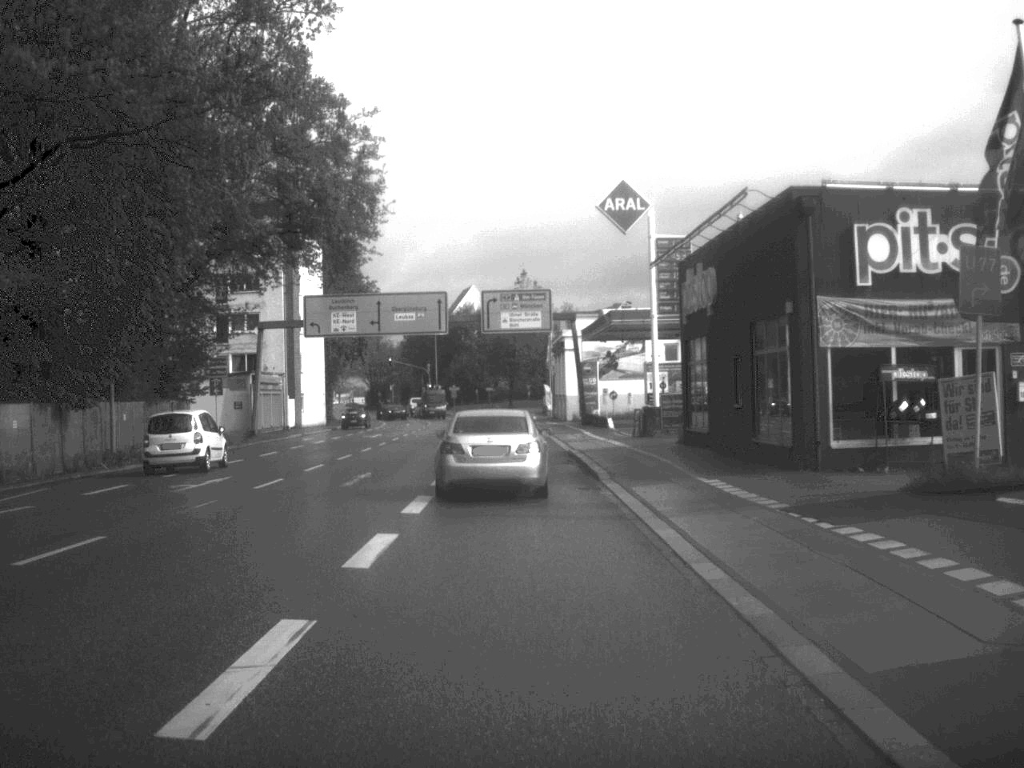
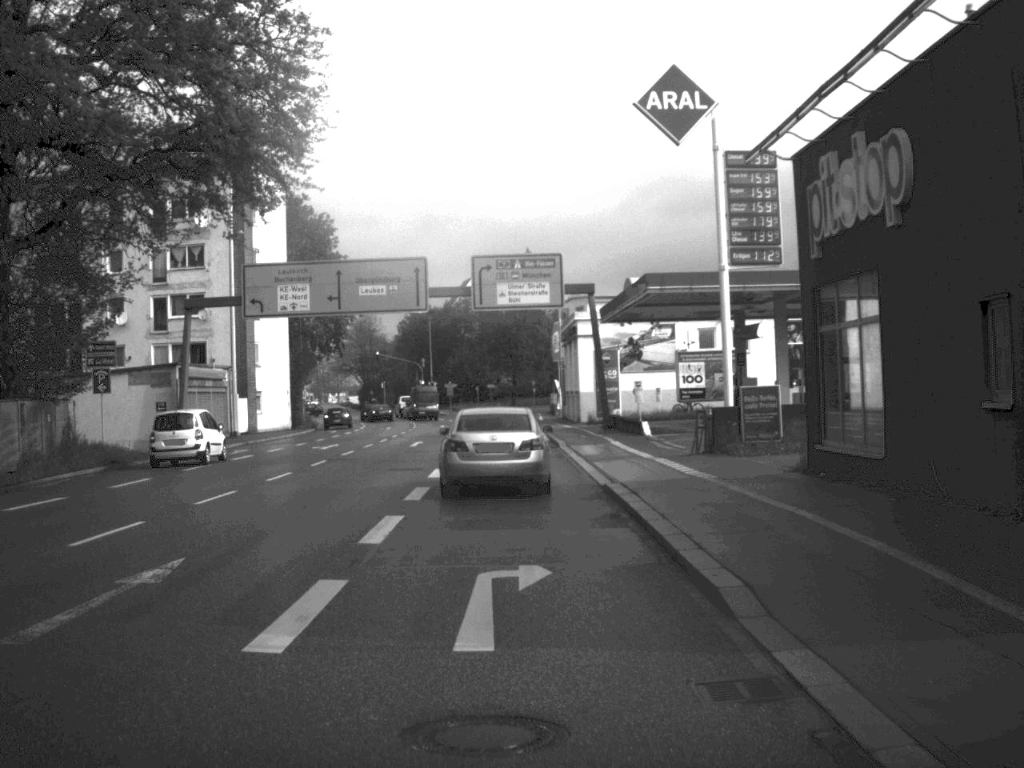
(0.0, +15.7) m; 0°
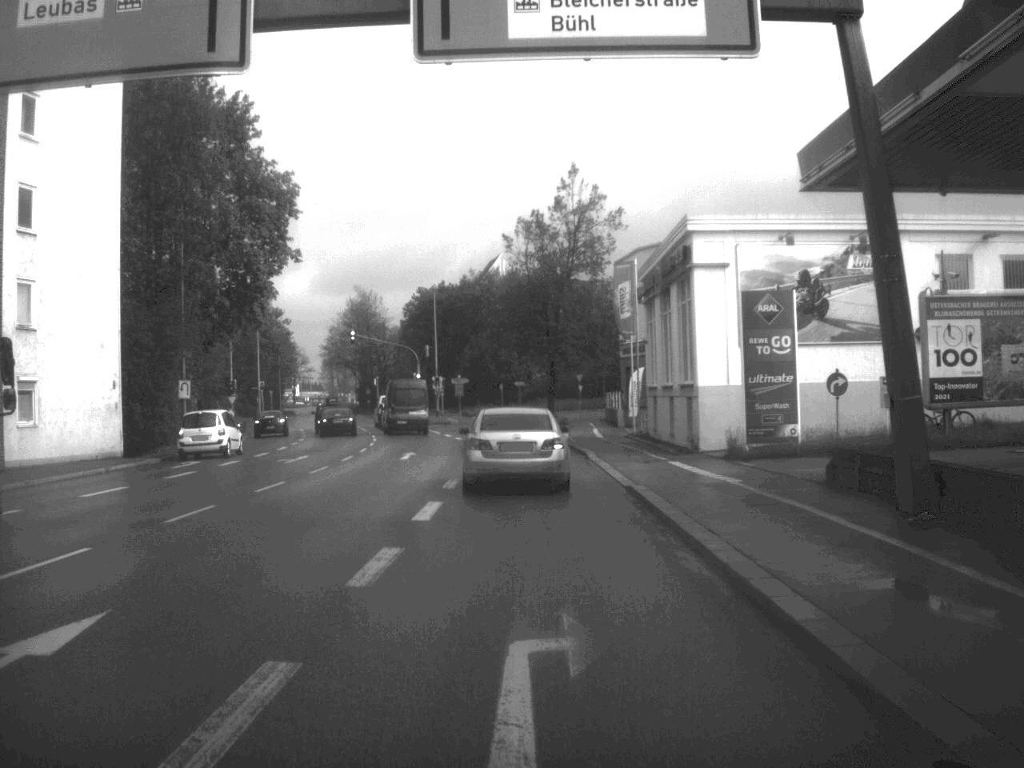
(-0.7, +38.8) m; -2°
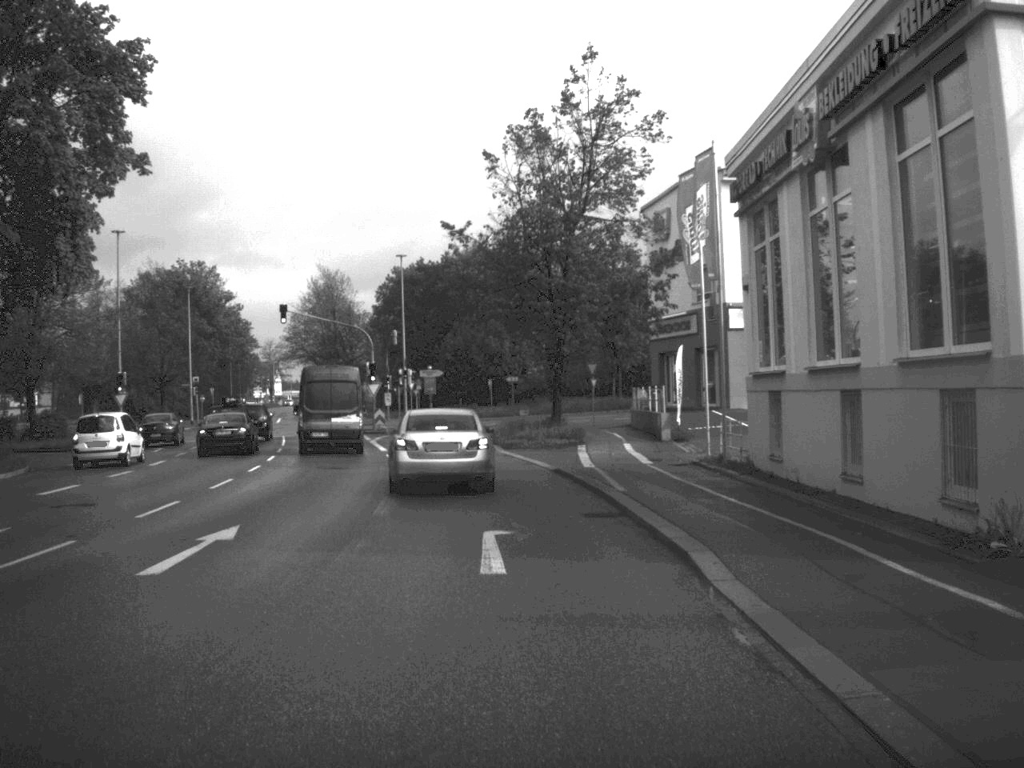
(+0.1, +22.9) m; 0°
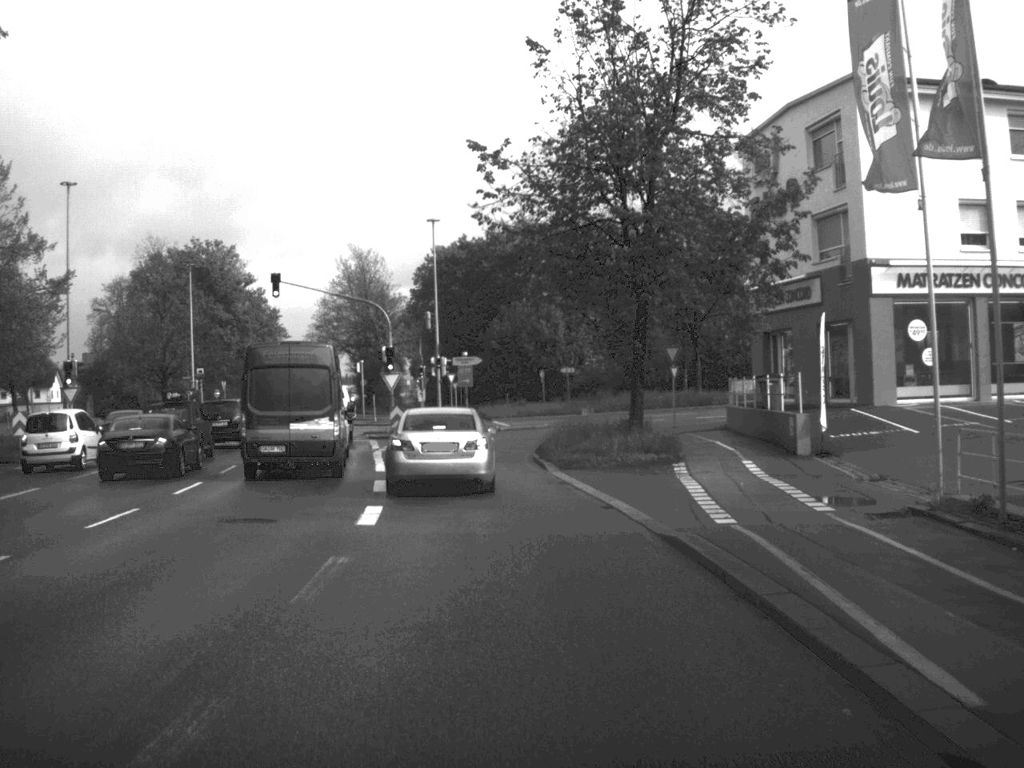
(-0.3, +13.9) m; -3°
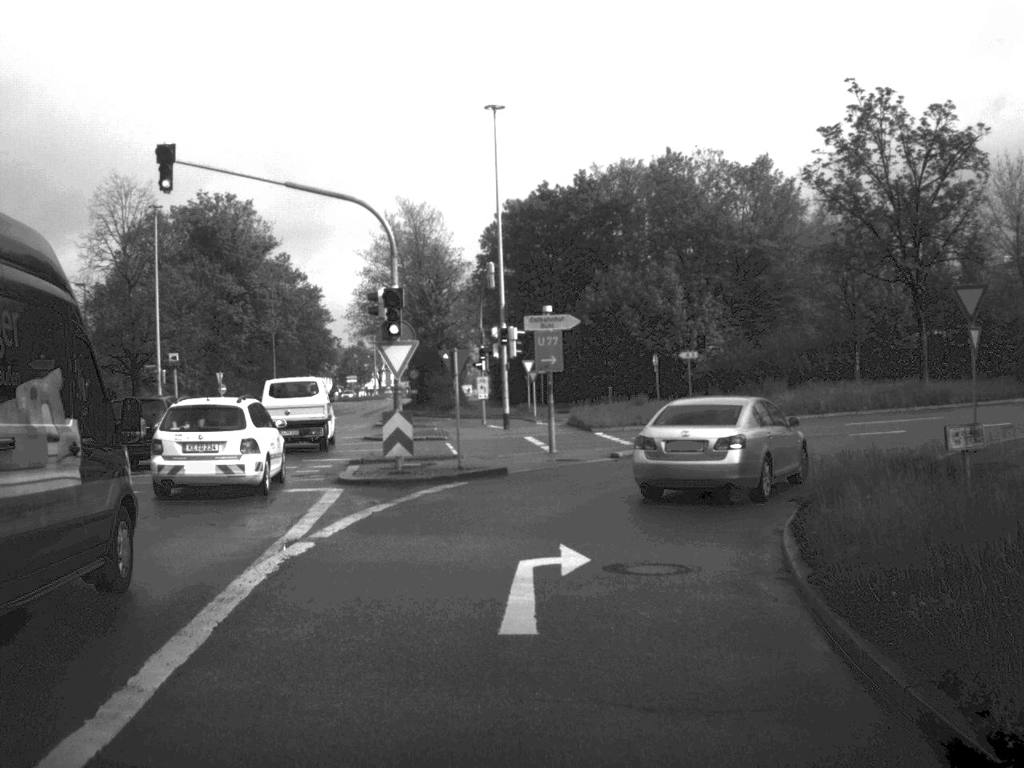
(-1.1, +25.2) m; -4°
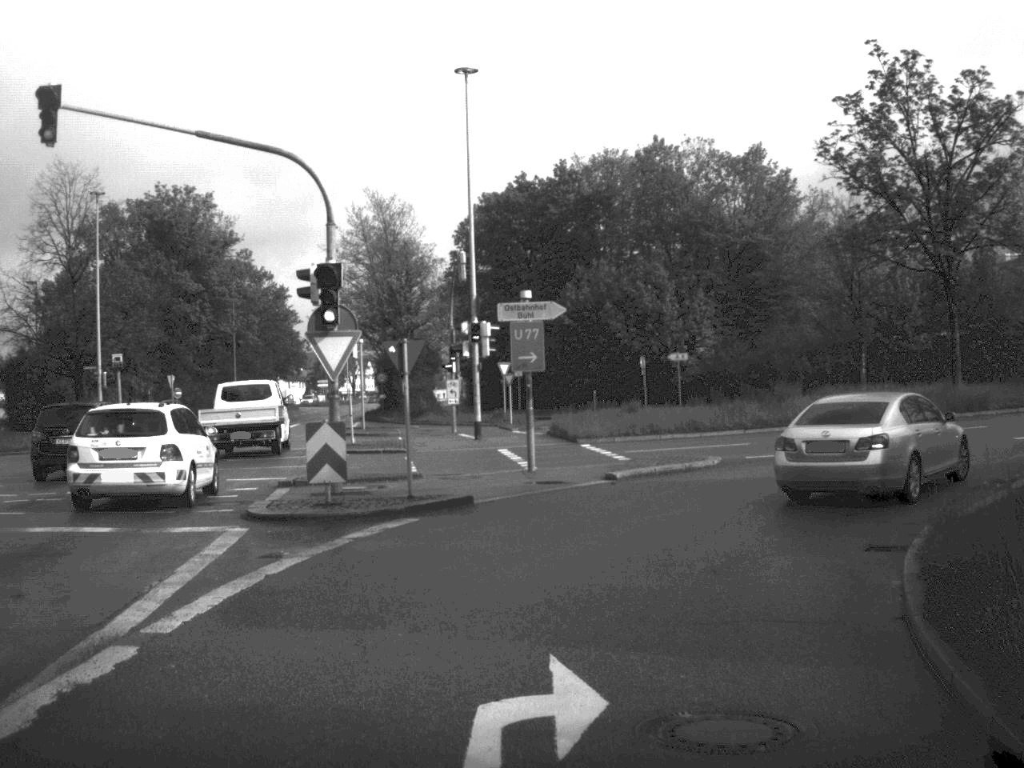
(0.0, +5.3) m; +1°
